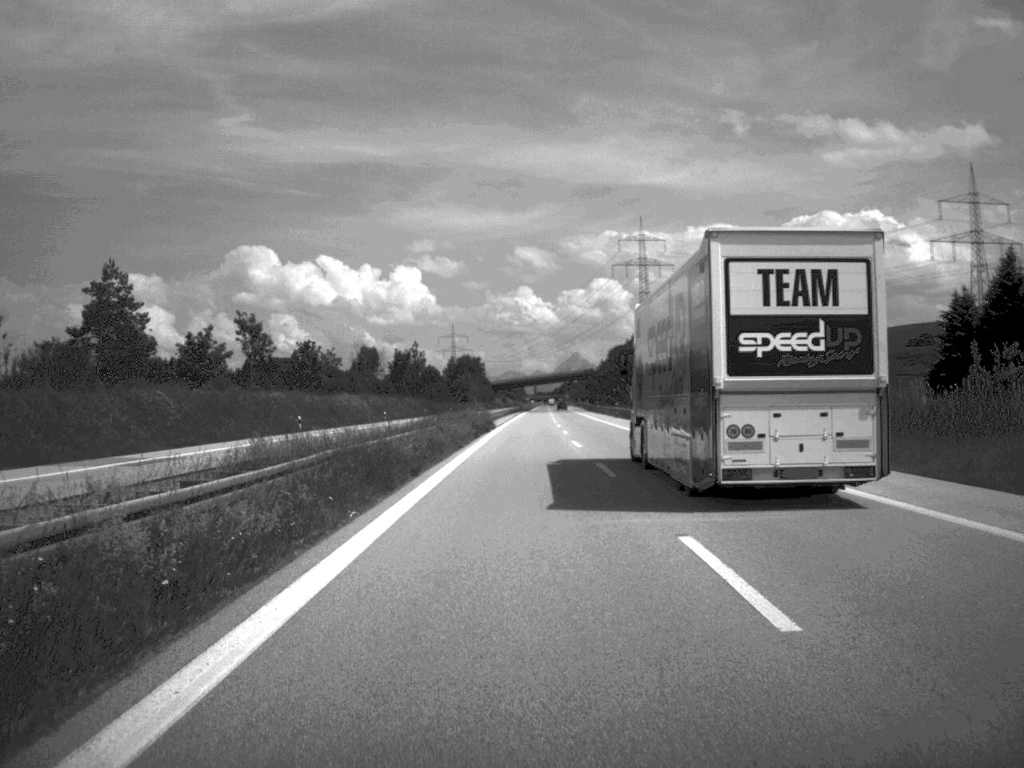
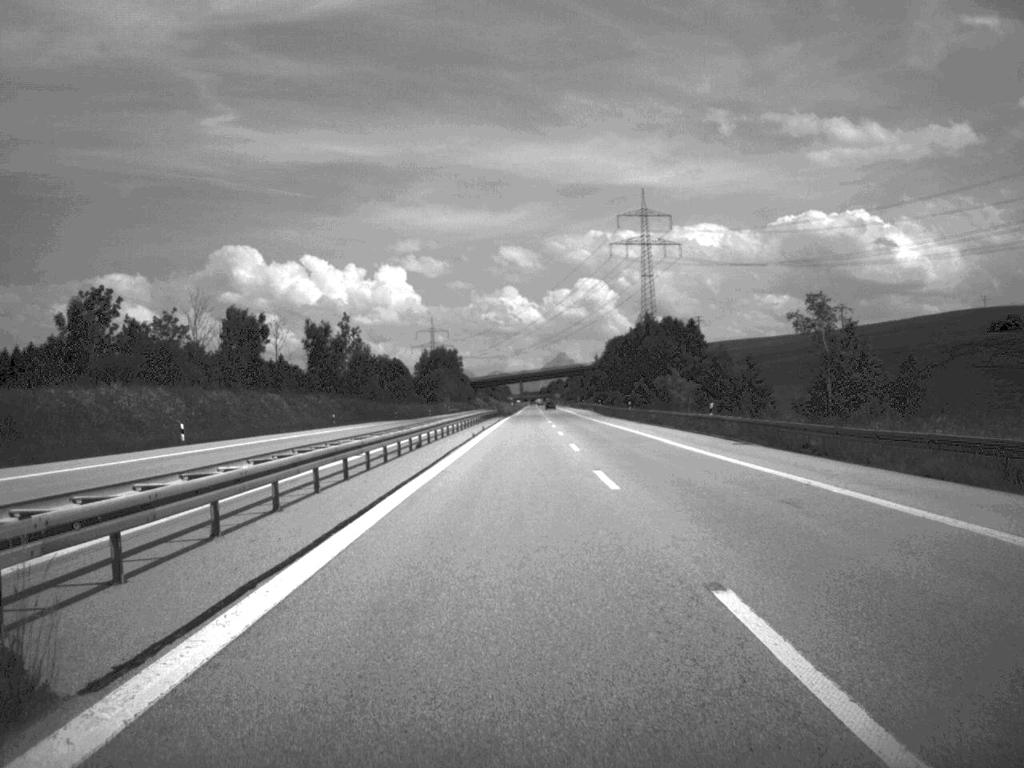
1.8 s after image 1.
(+0.4, +75.0) m; +1°
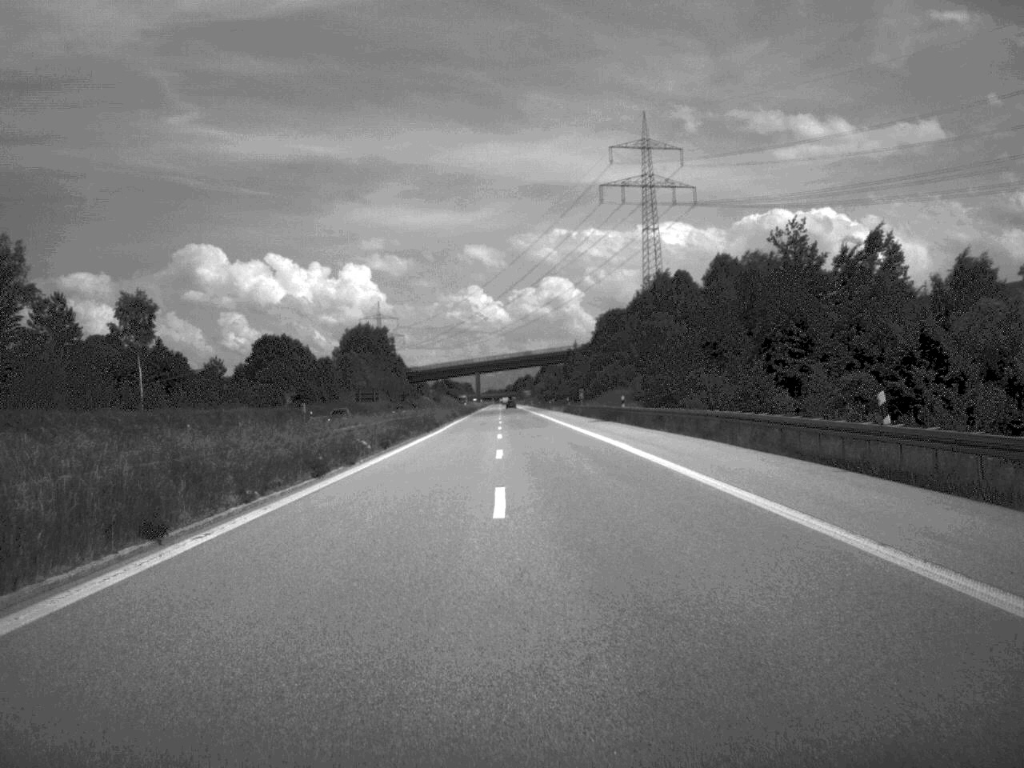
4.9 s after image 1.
(+1.9, +129.6) m; +1°
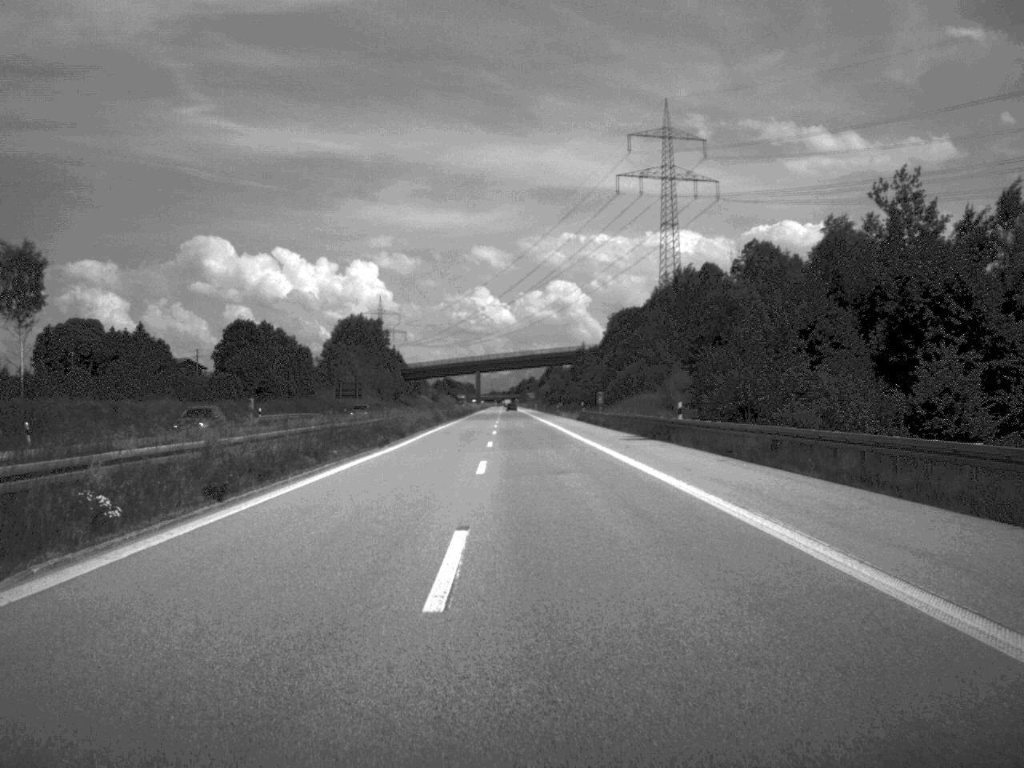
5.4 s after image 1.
(0.0, +24.5) m; 0°
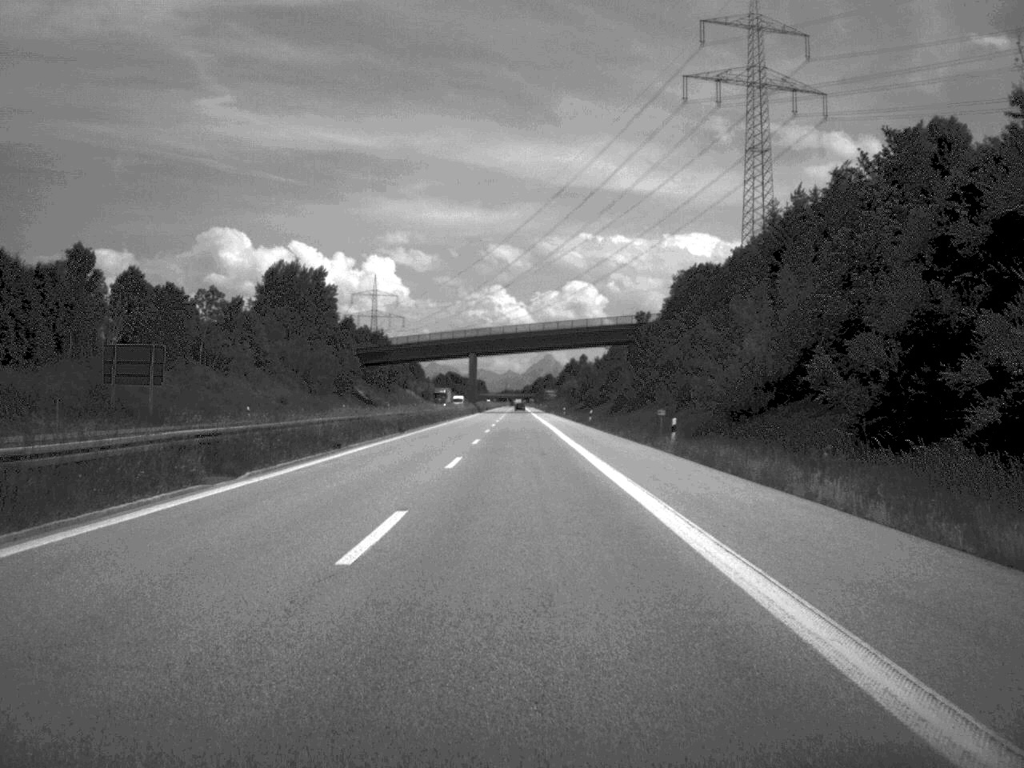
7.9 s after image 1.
(-0.6, +103.6) m; -1°
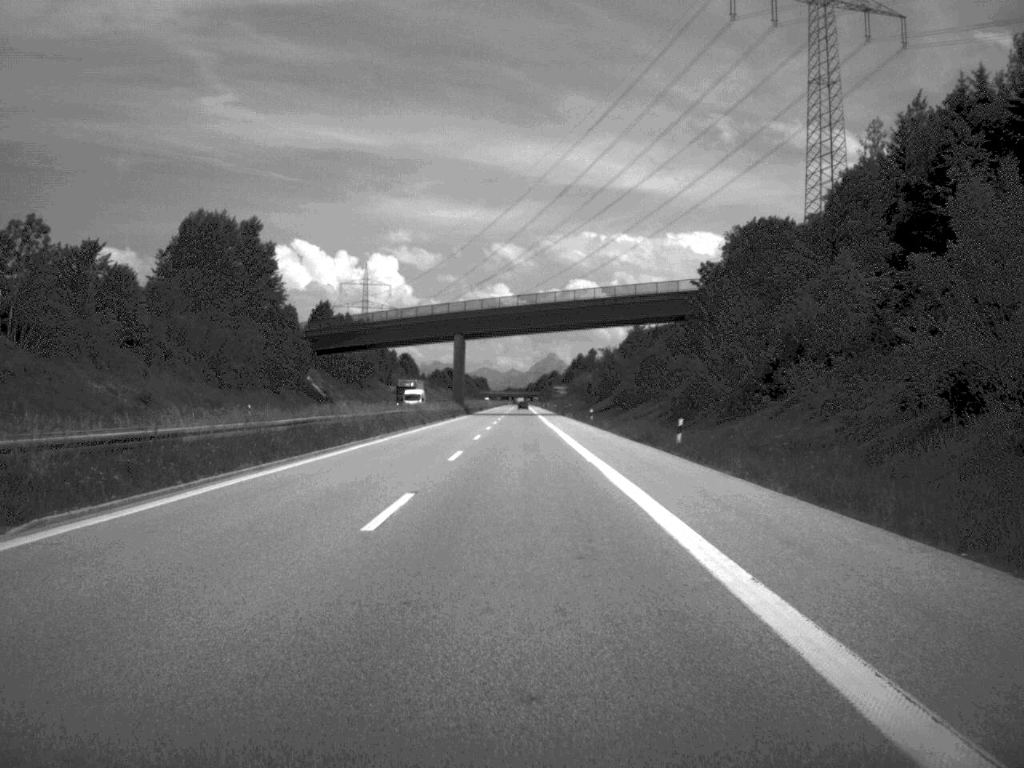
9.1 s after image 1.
(-0.1, +49.9) m; 0°
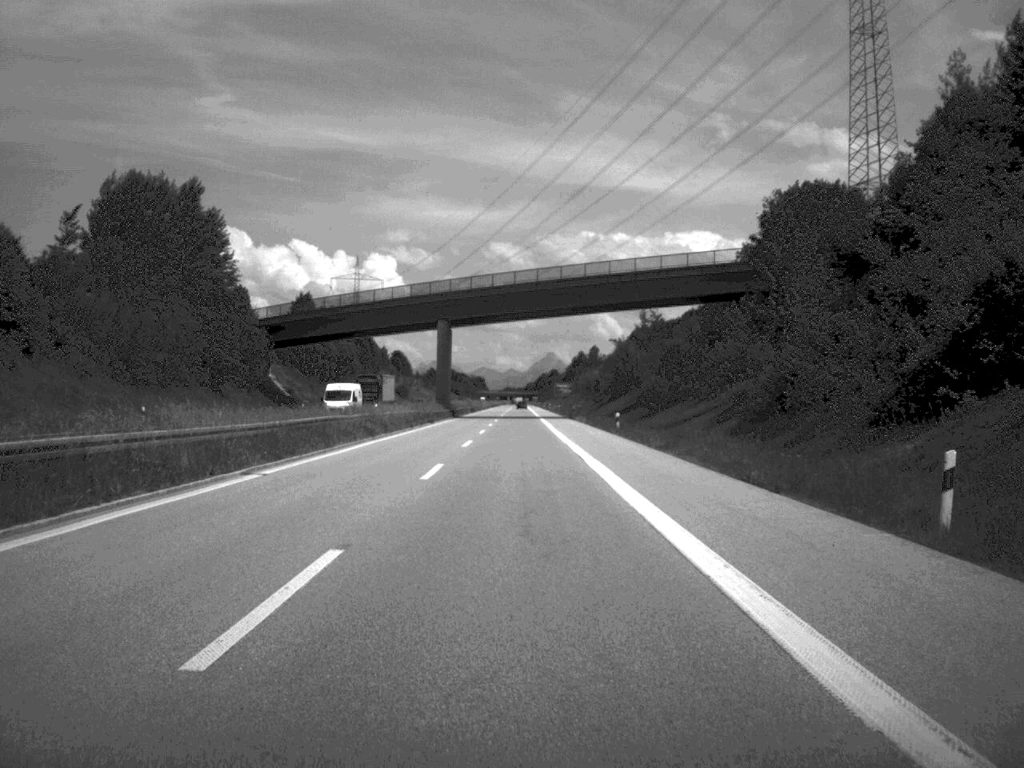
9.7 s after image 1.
(0.0, +25.5) m; 0°
